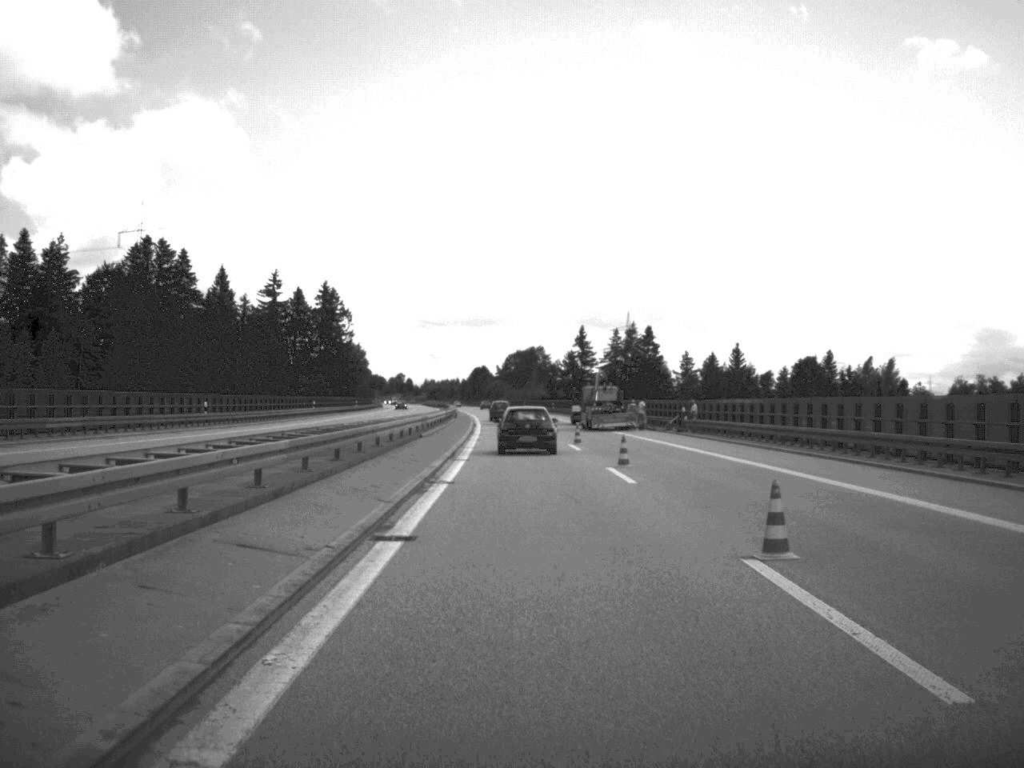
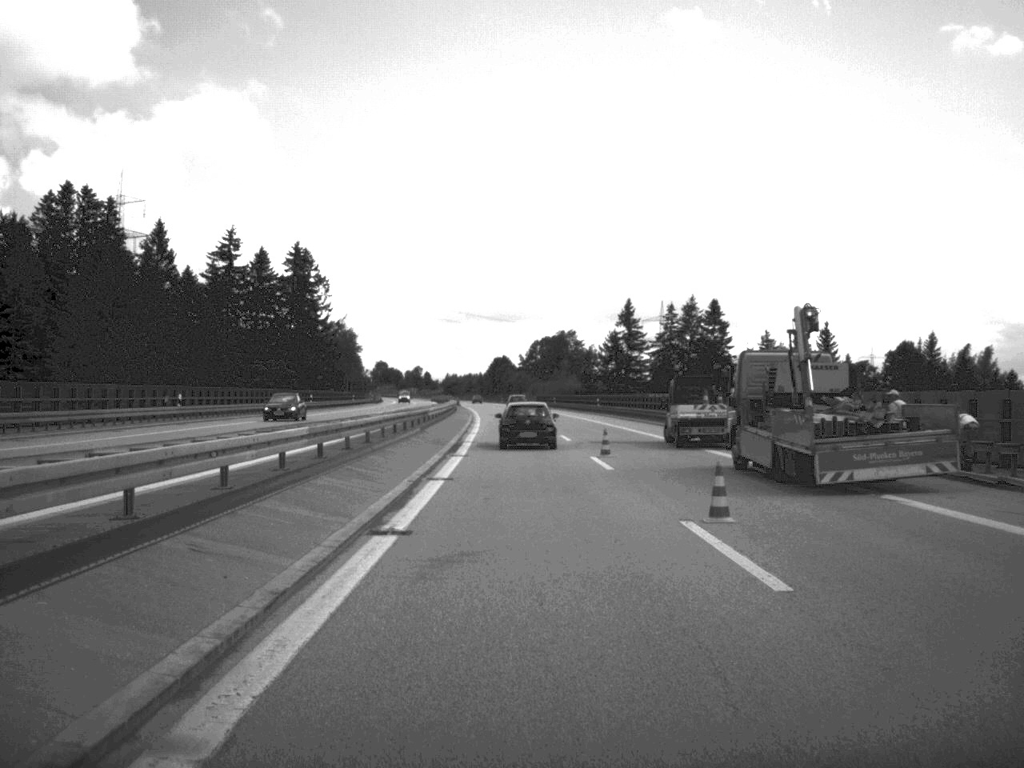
(-0.6, +48.9) m; -1°
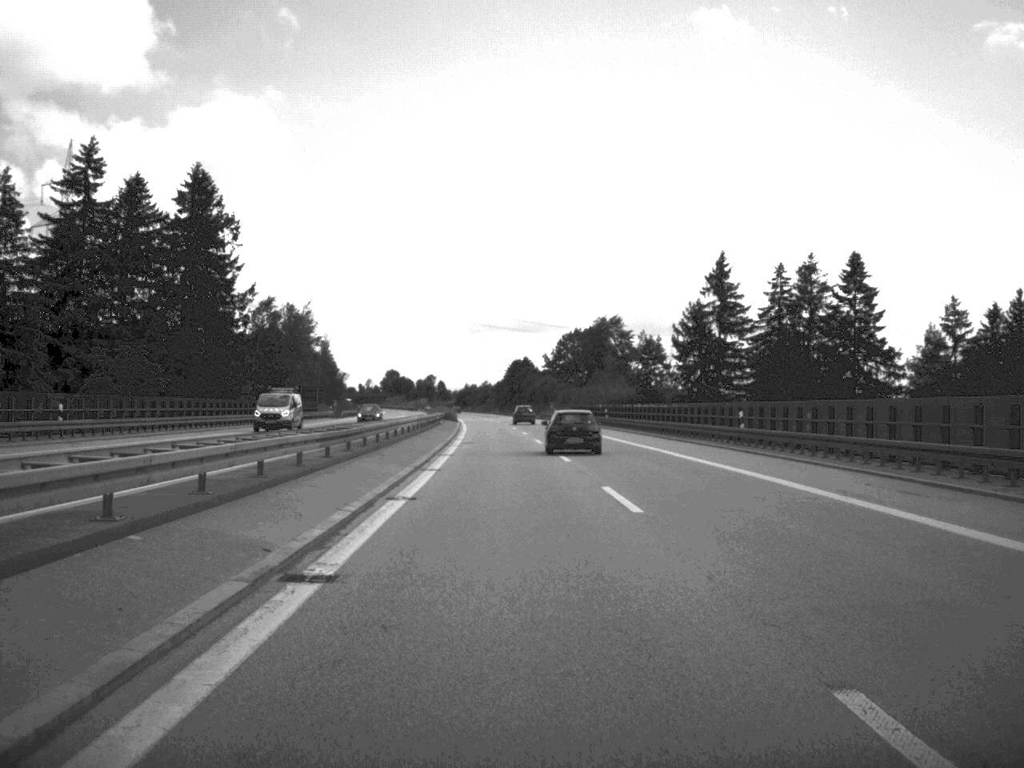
(-0.7, +62.7) m; -1°
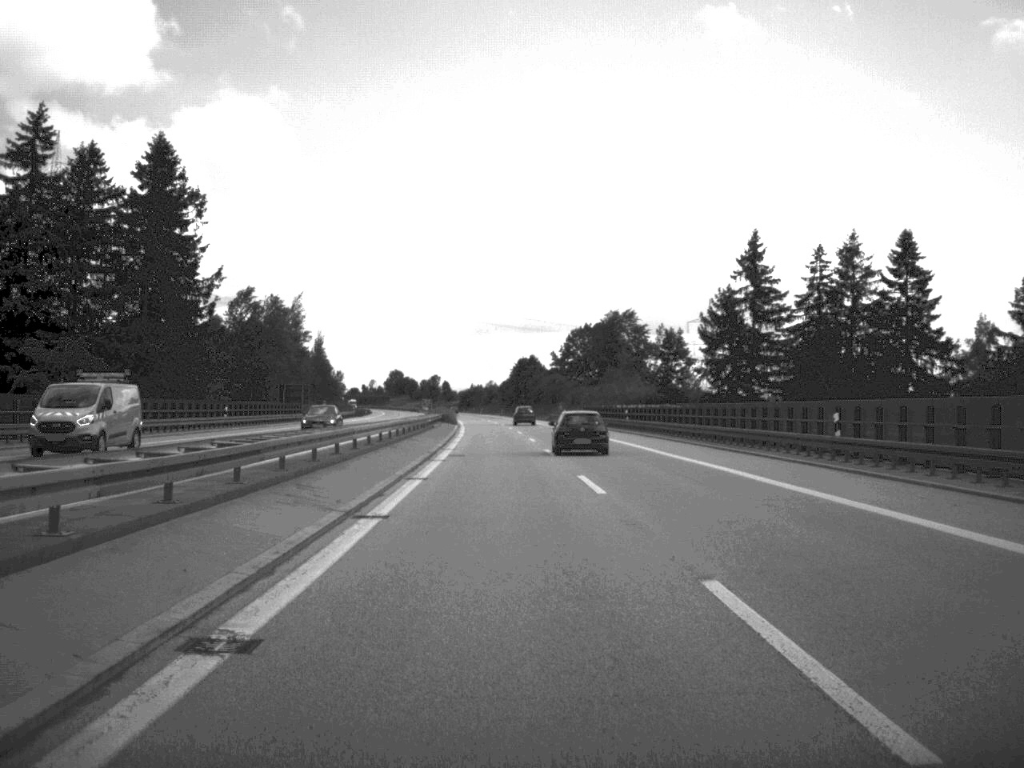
(0.0, +13.1) m; 0°
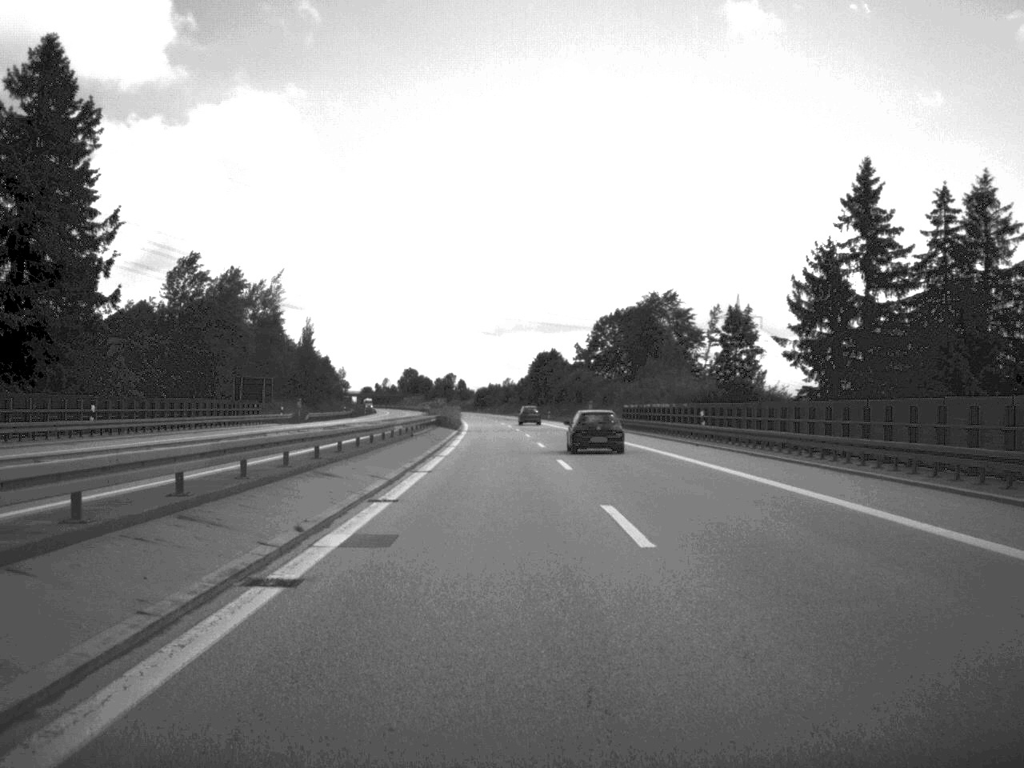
(-0.2, +26.6) m; -1°
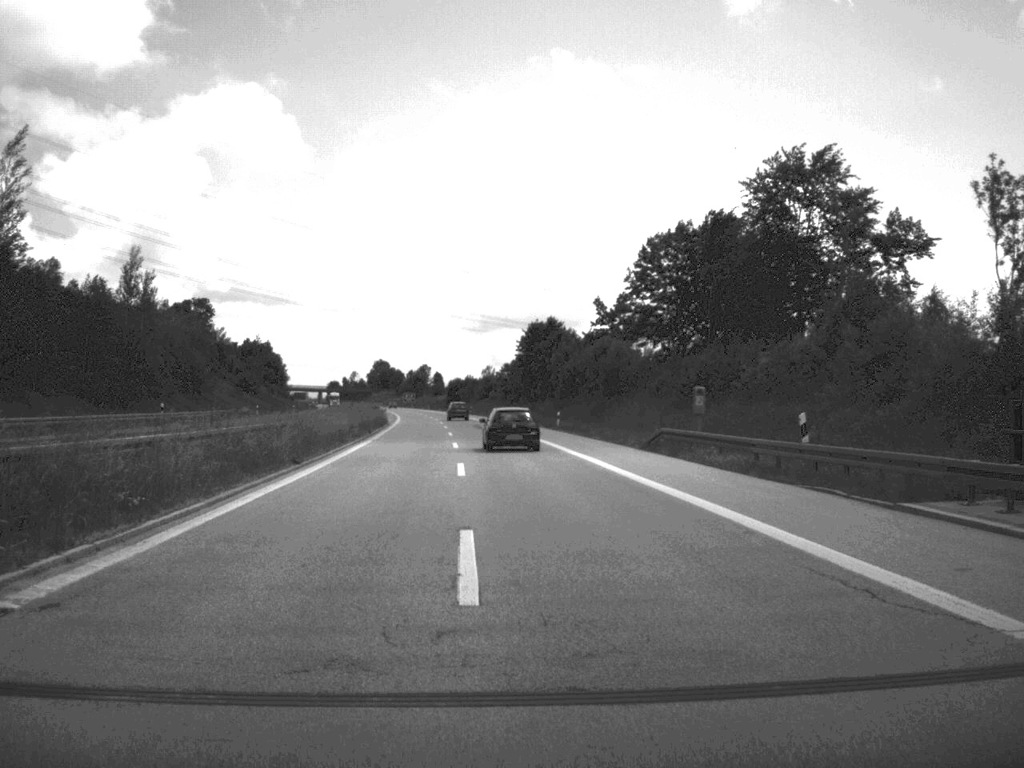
(-0.2, +74.7) m; 0°
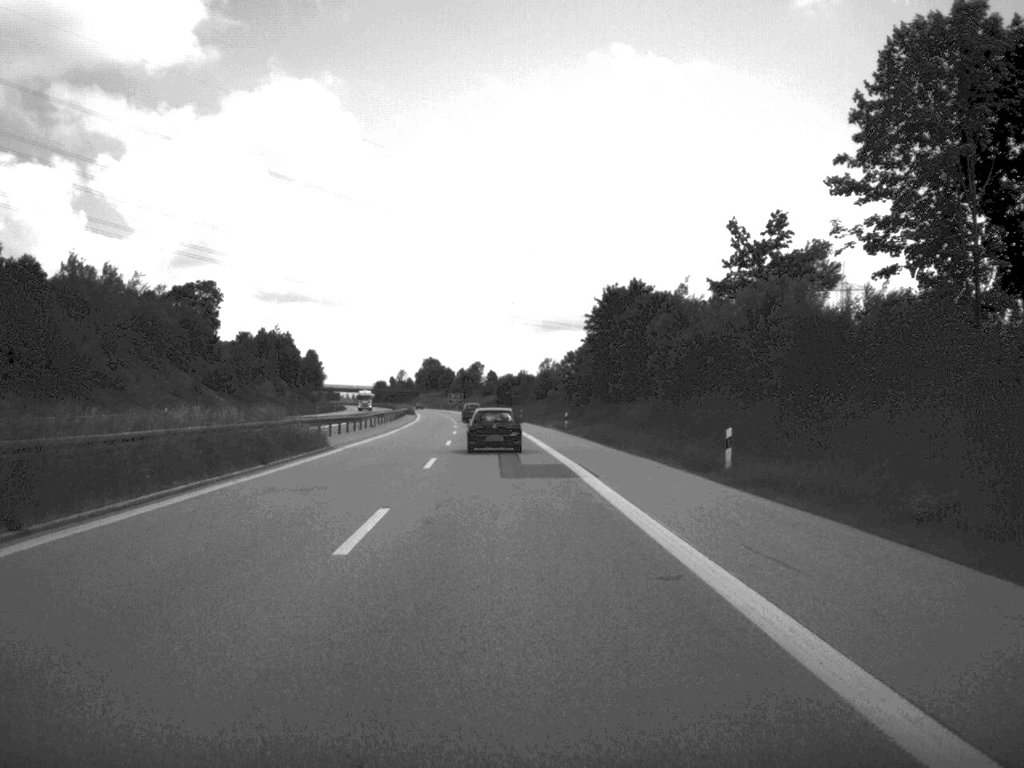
(-1.2, +49.8) m; -3°
